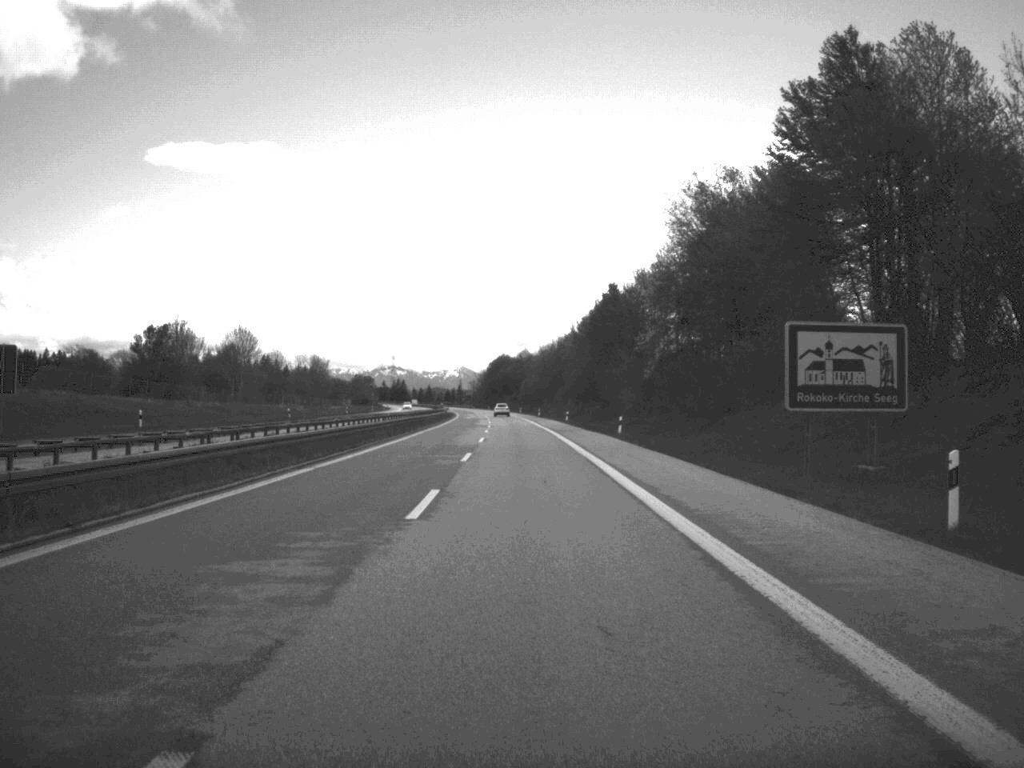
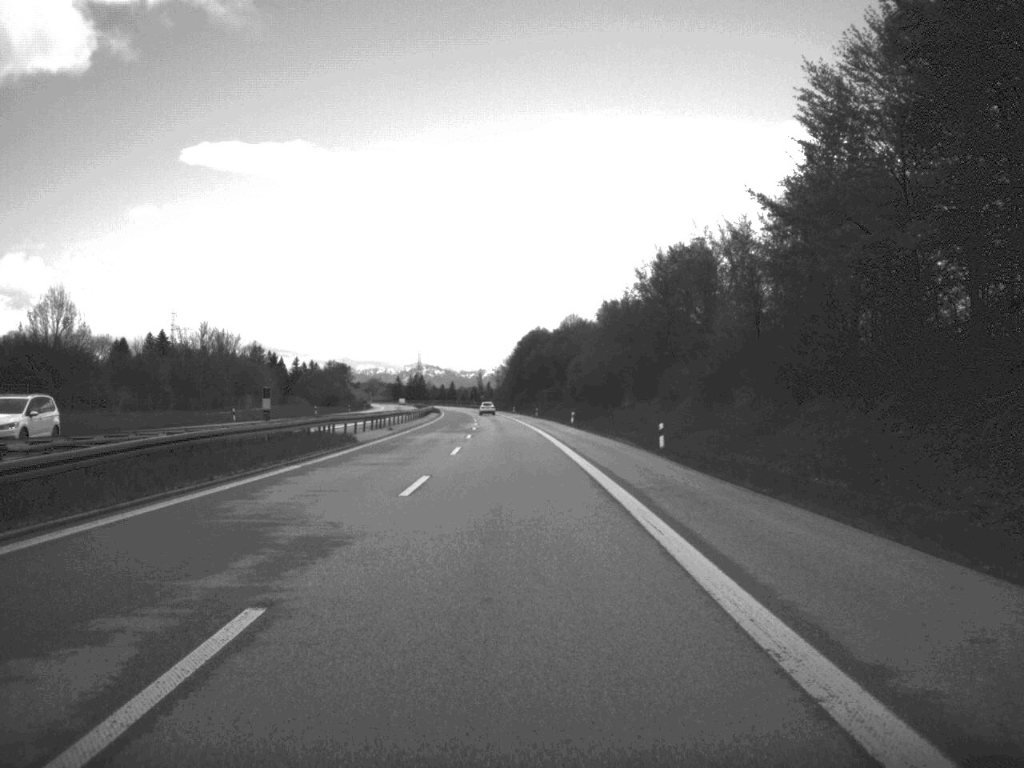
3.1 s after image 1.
(-1.6, +120.0) m; -2°
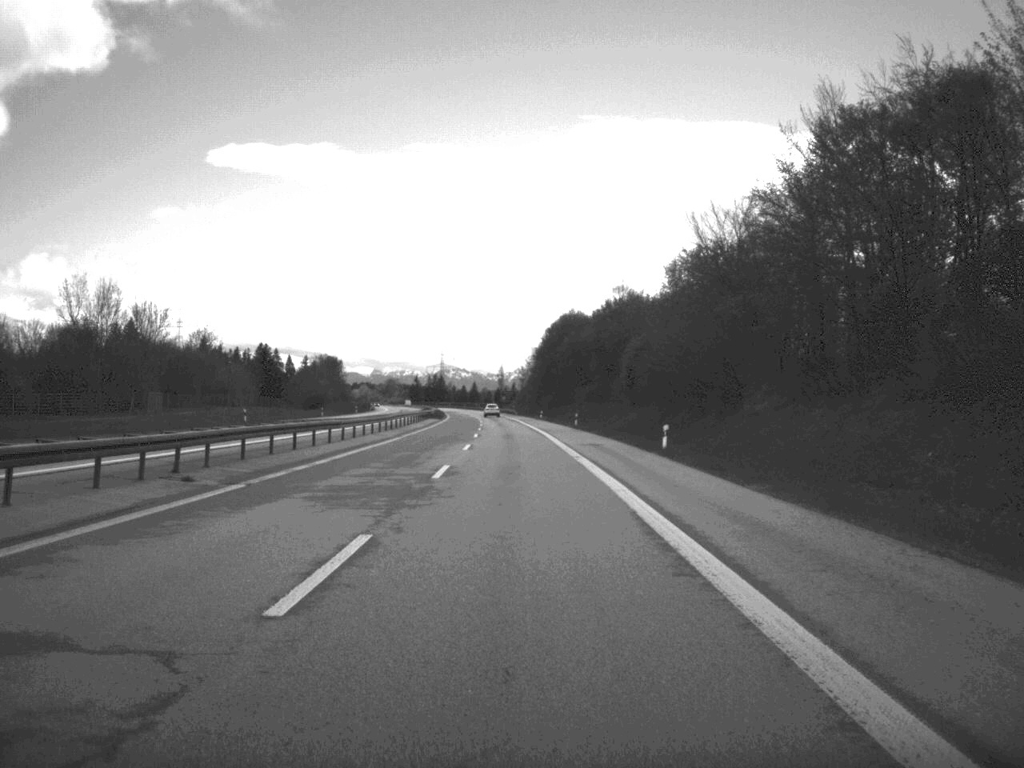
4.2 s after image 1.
(-0.6, +47.4) m; -1°
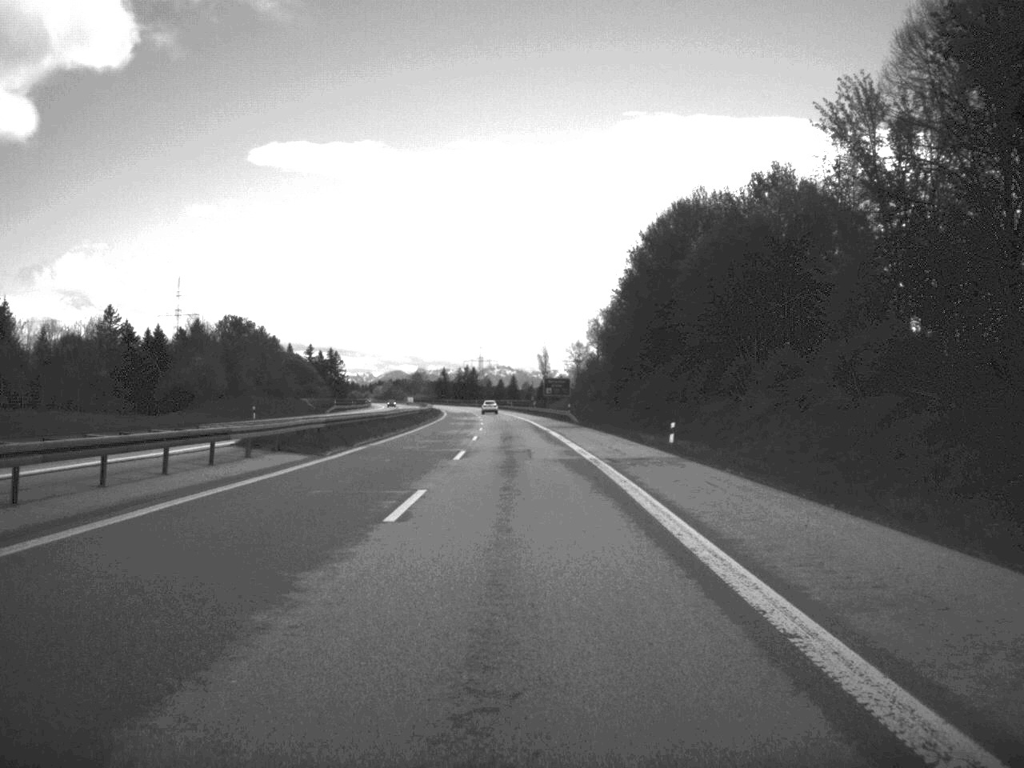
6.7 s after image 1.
(-1.8, +99.0) m; -2°
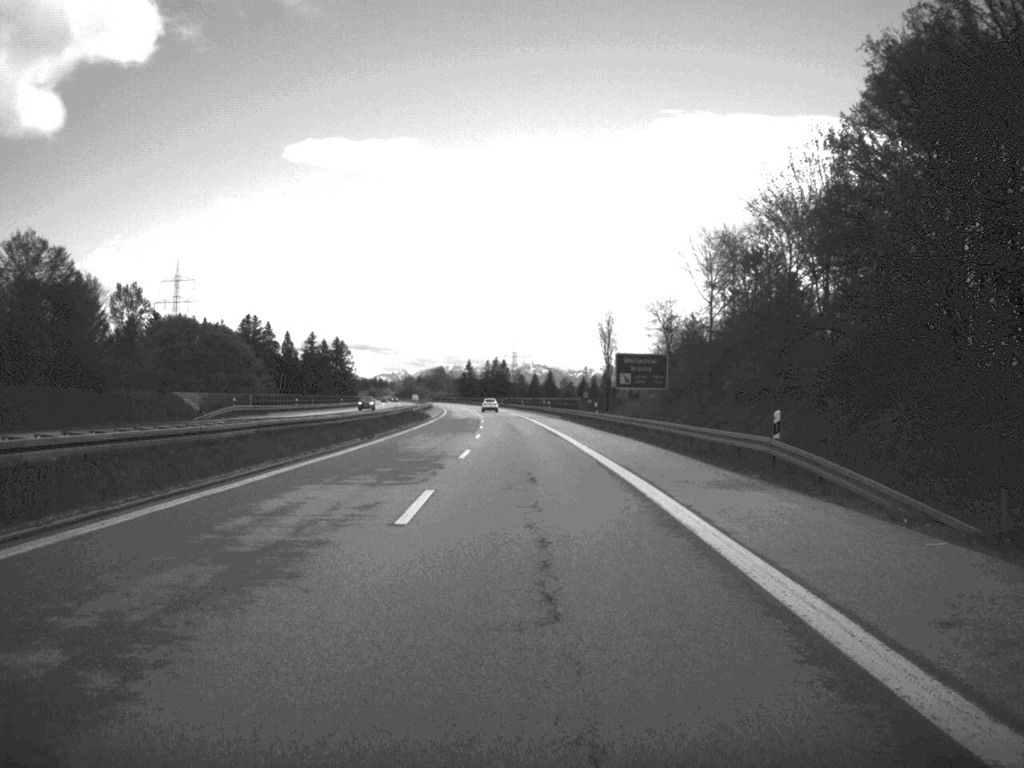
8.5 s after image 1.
(-1.0, +71.6) m; -2°
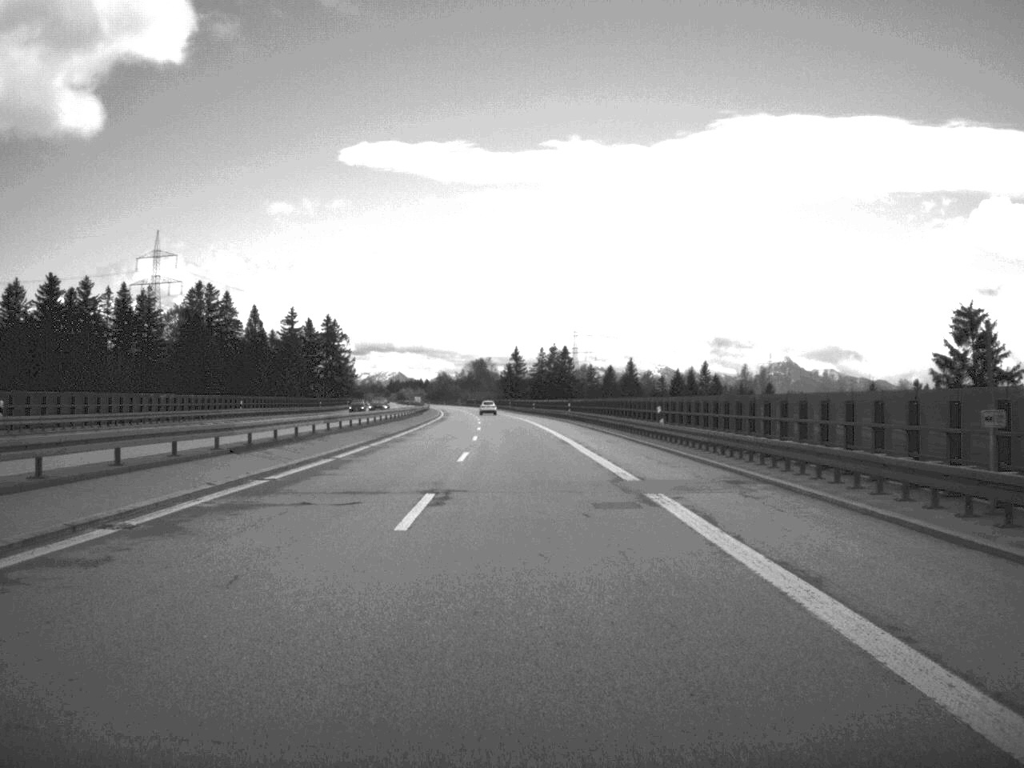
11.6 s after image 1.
(-3.2, +124.2) m; -3°
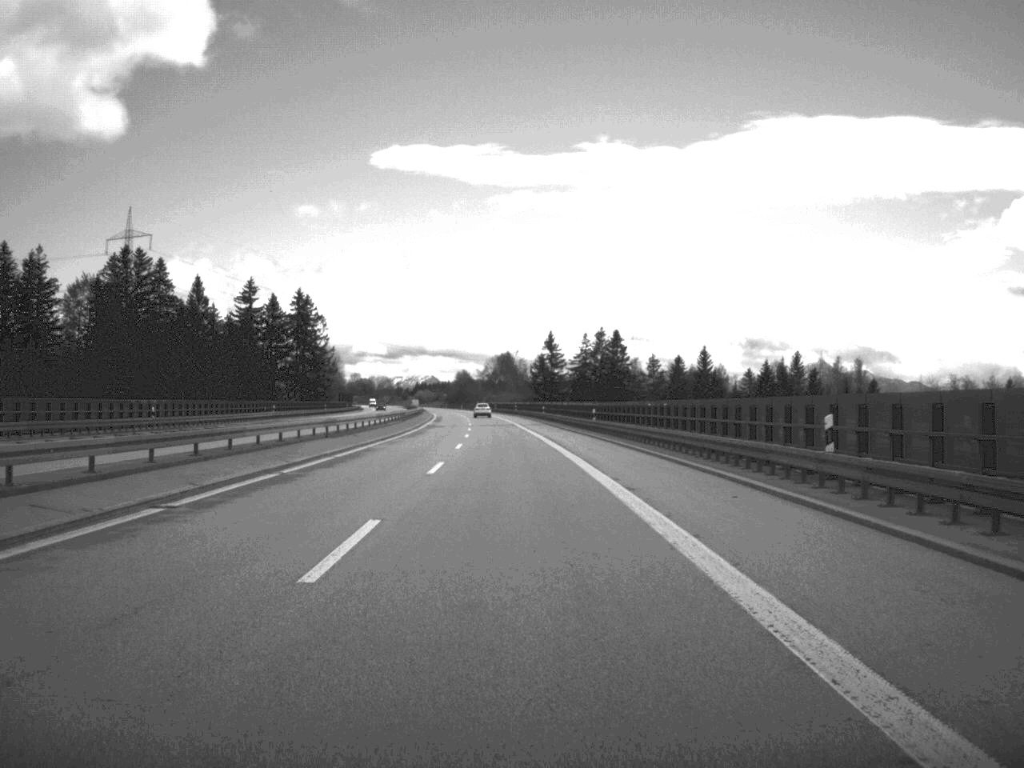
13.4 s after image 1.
(-1.0, +75.2) m; -2°
